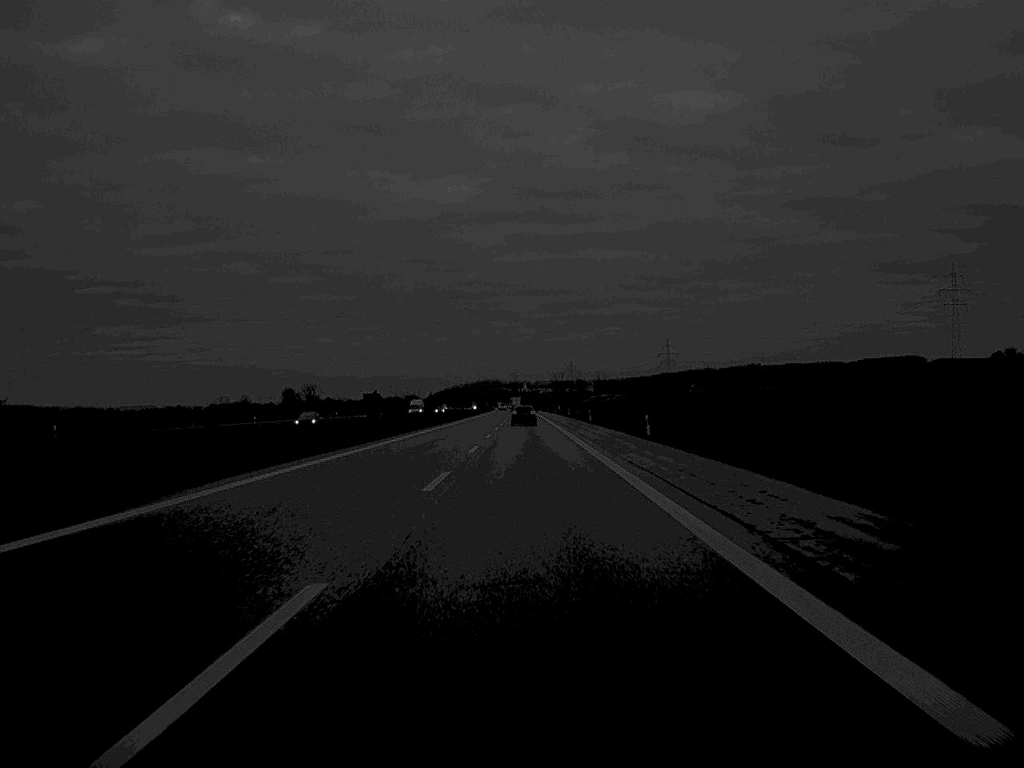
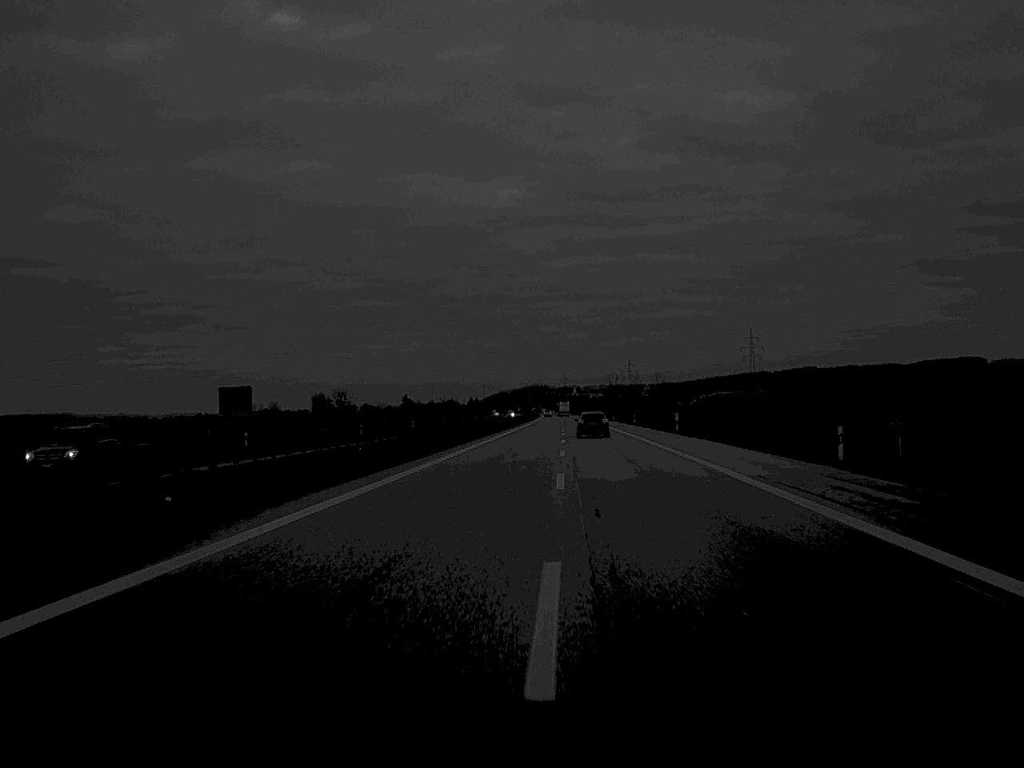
(-2.1, +123.8) m; -2°
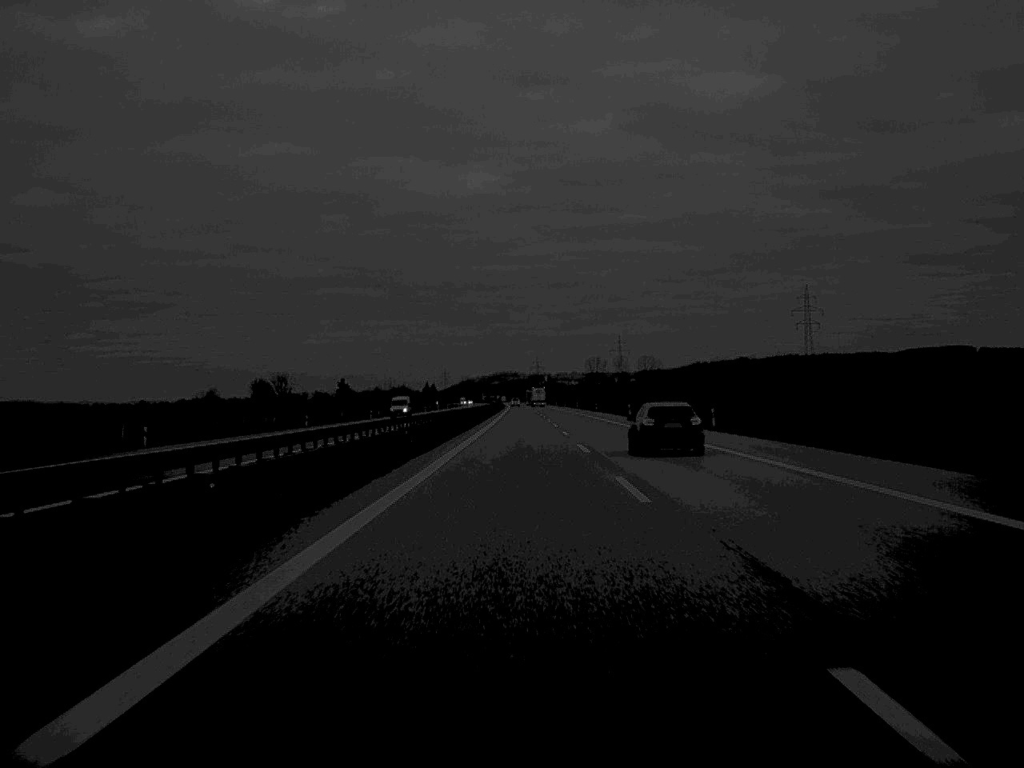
(+2.9, +167.2) m; +1°
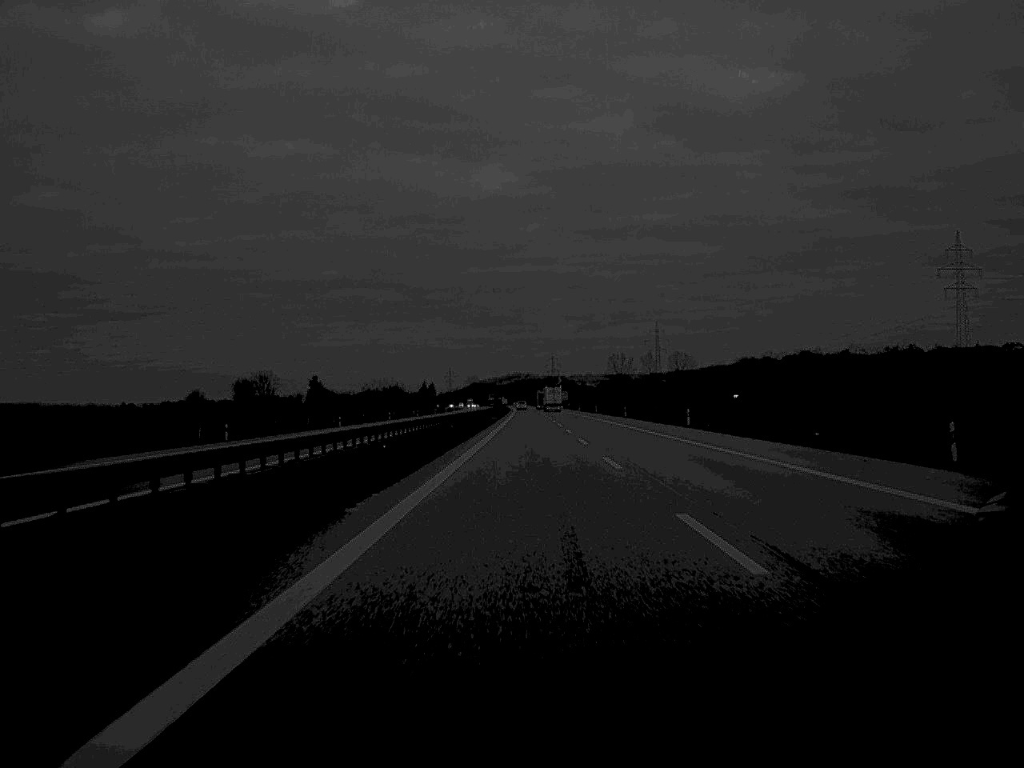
(-0.7, +132.4) m; -1°
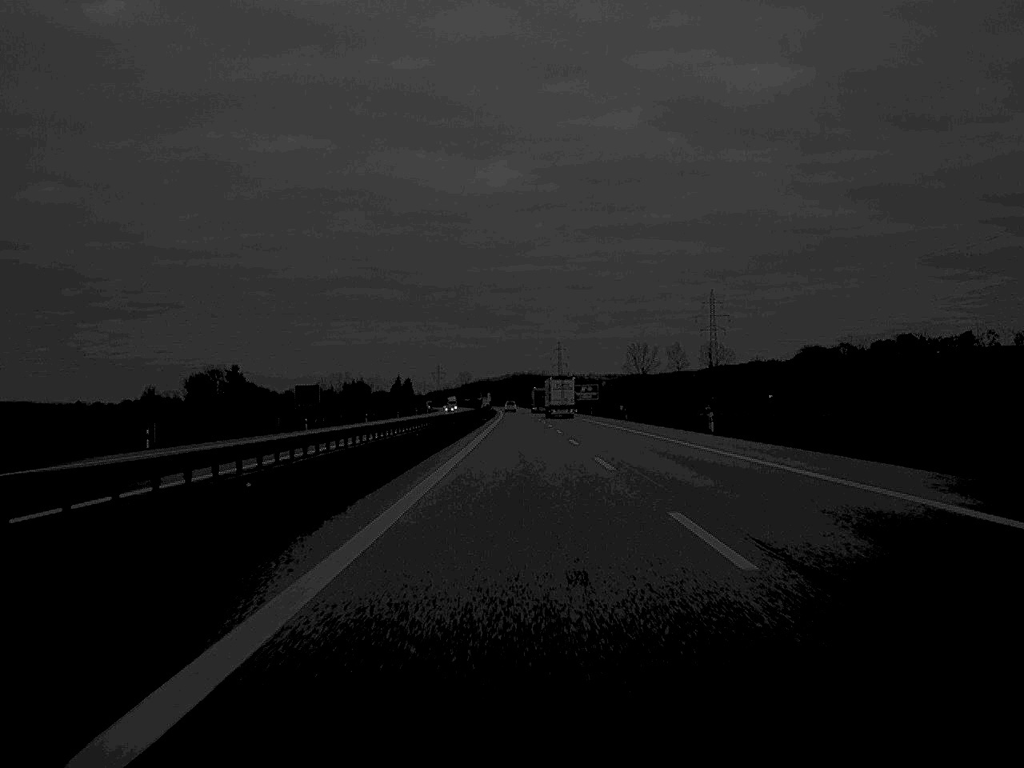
(-0.1, +160.8) m; 0°
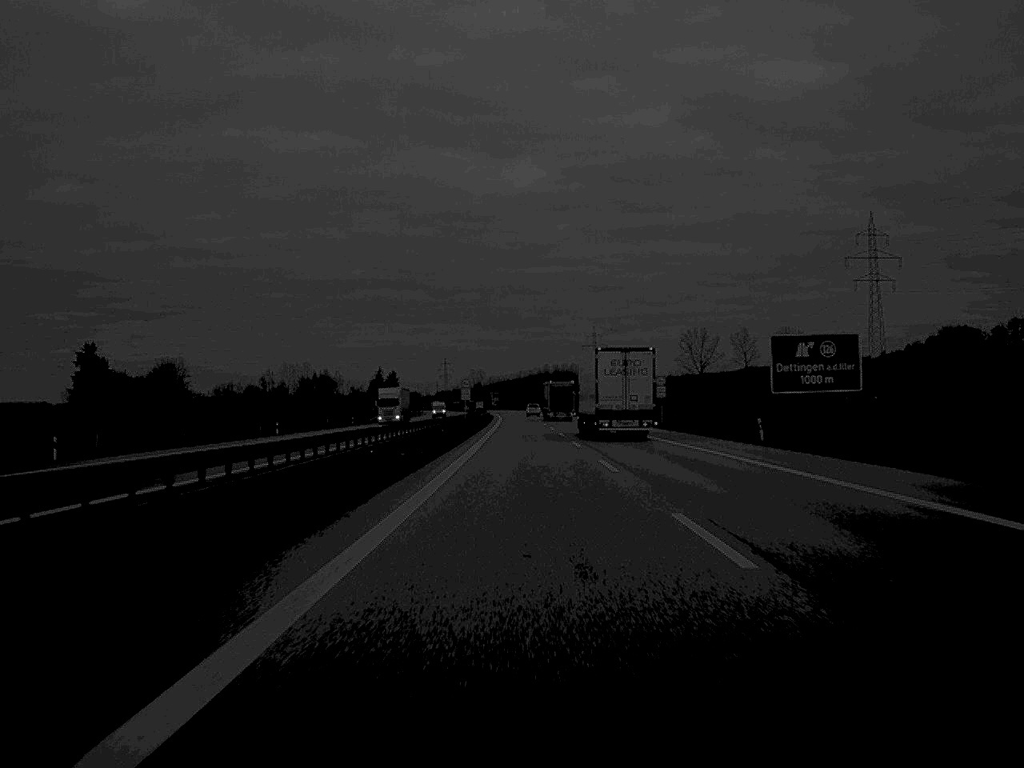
(-1.6, +161.0) m; -1°
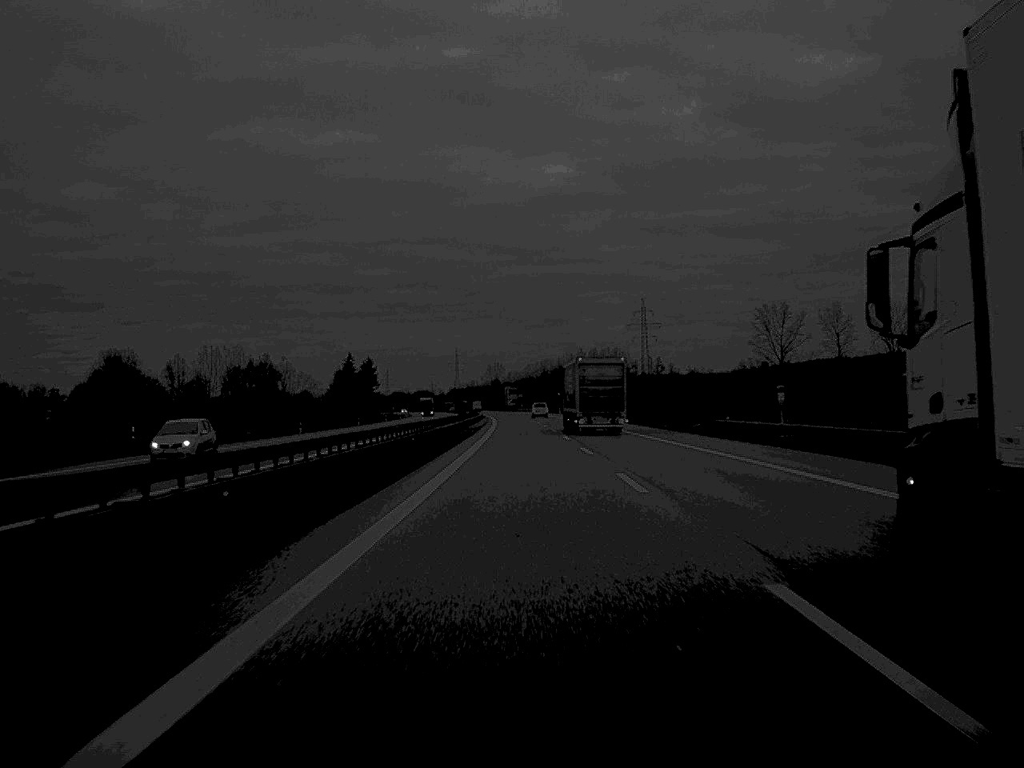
(-1.1, +132.4) m; -1°
